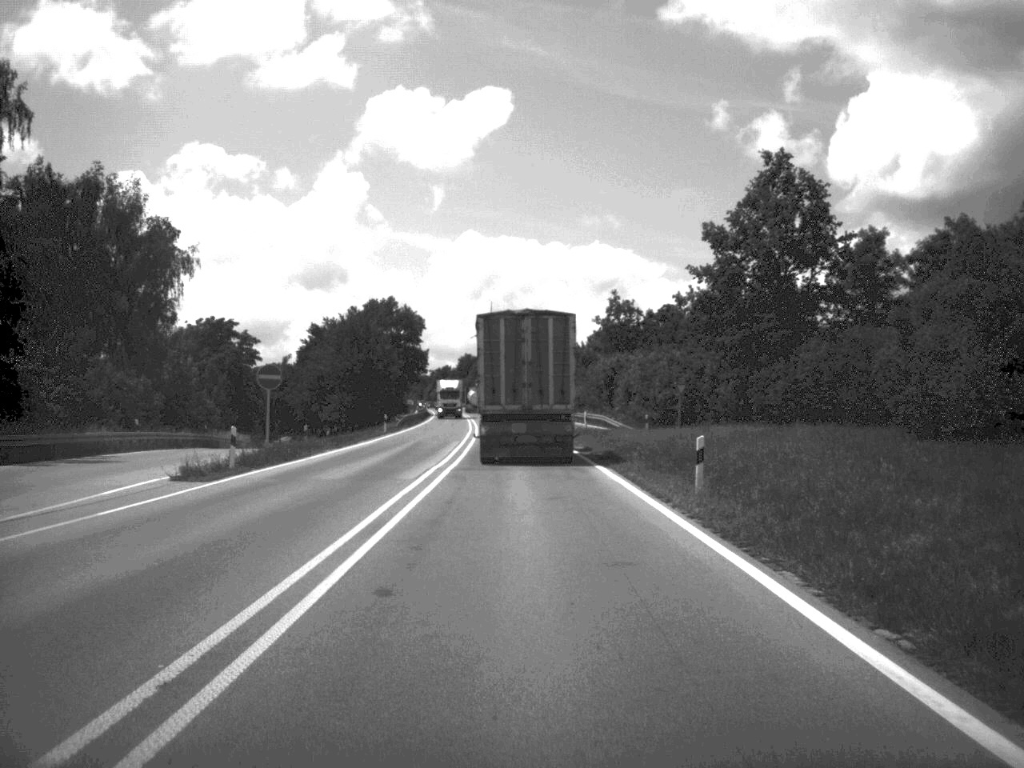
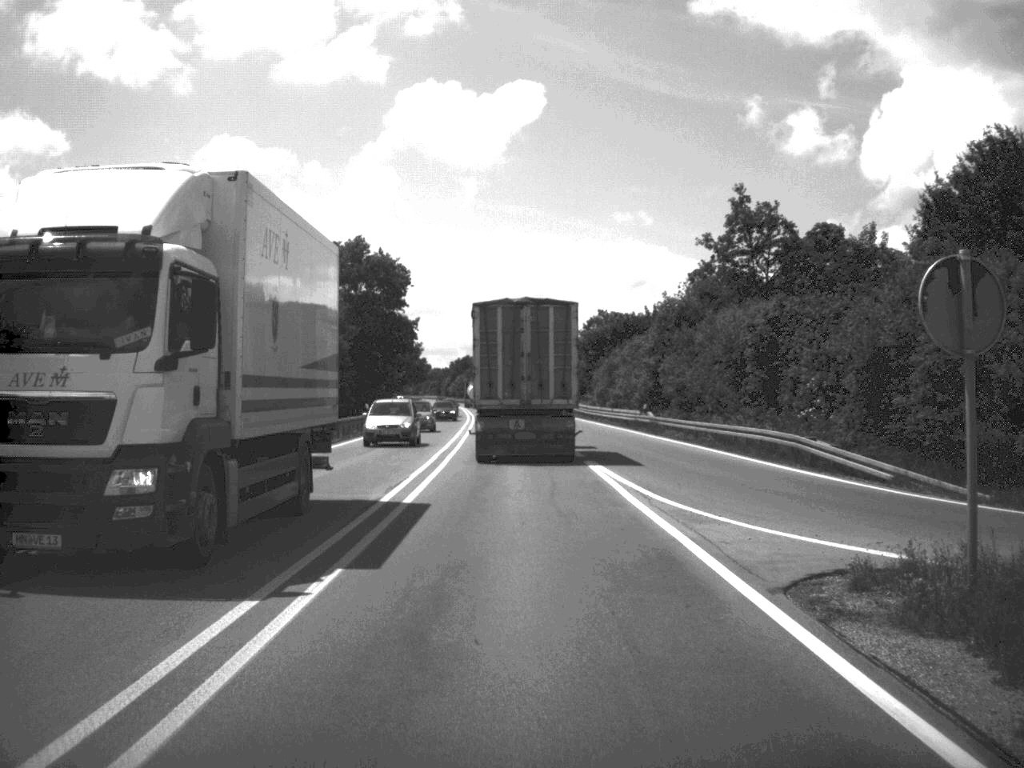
(-0.7, +55.3) m; -2°
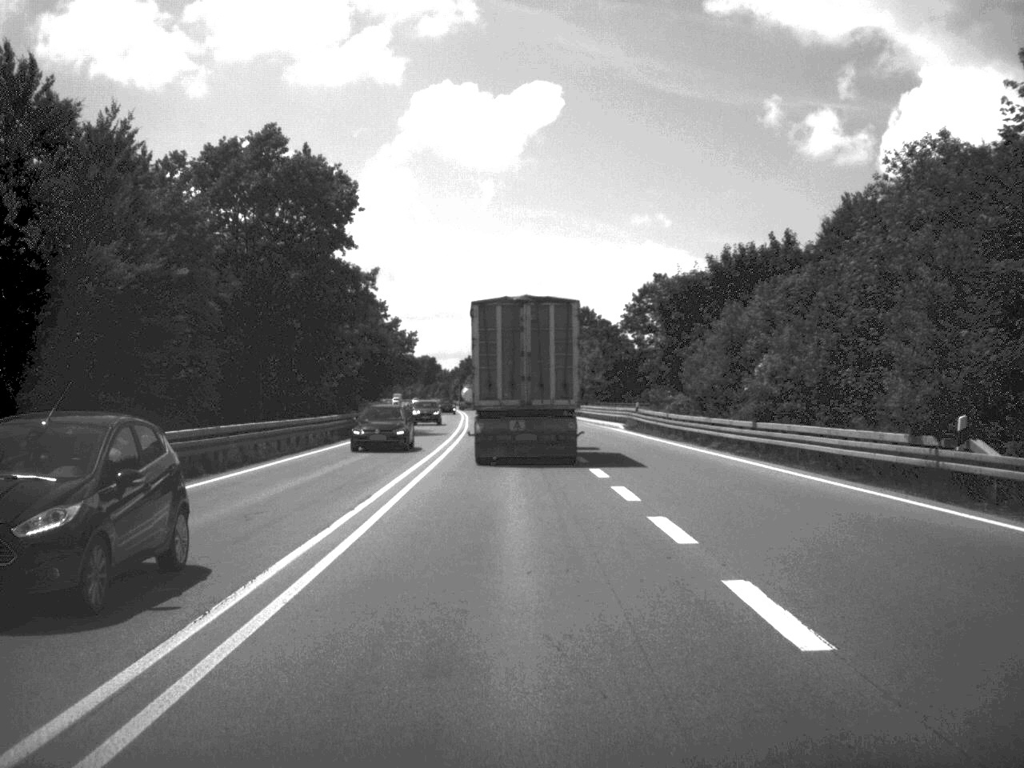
(-0.5, +44.6) m; -1°
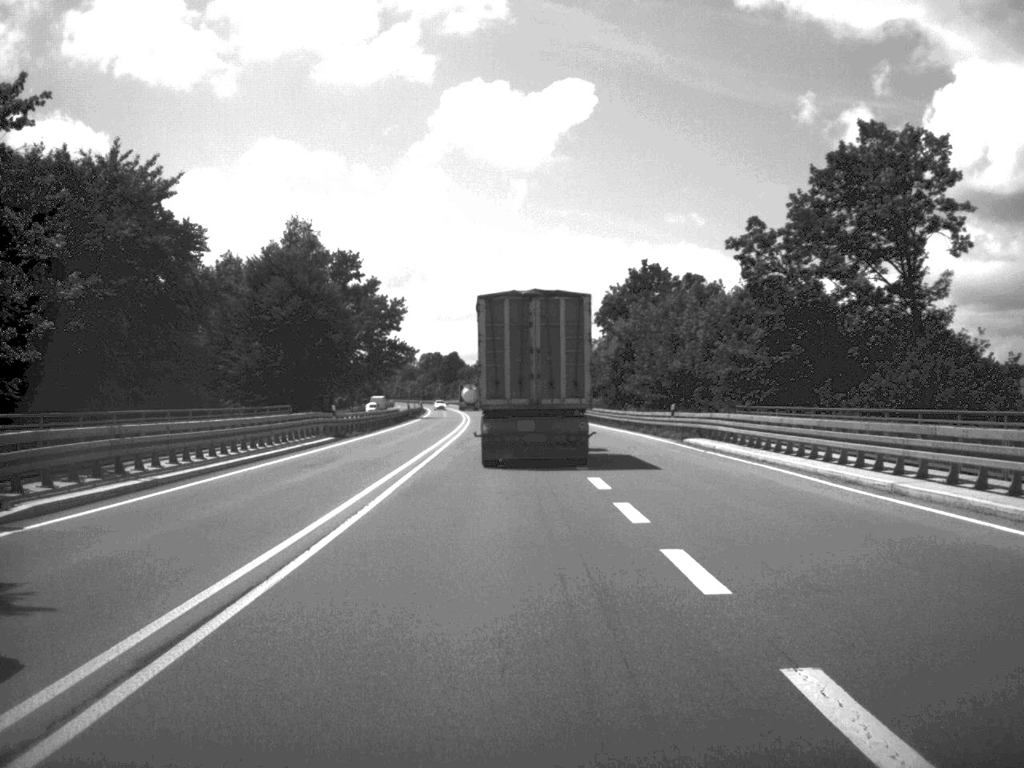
(-0.8, +56.6) m; -2°
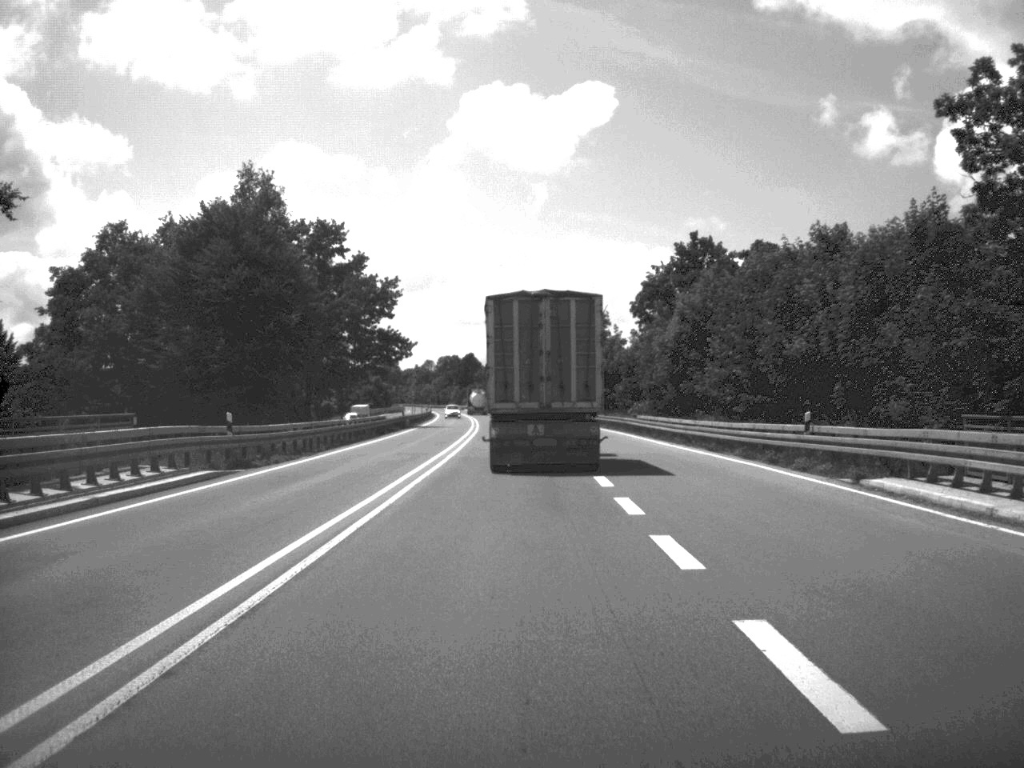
(-0.2, +22.0) m; -1°
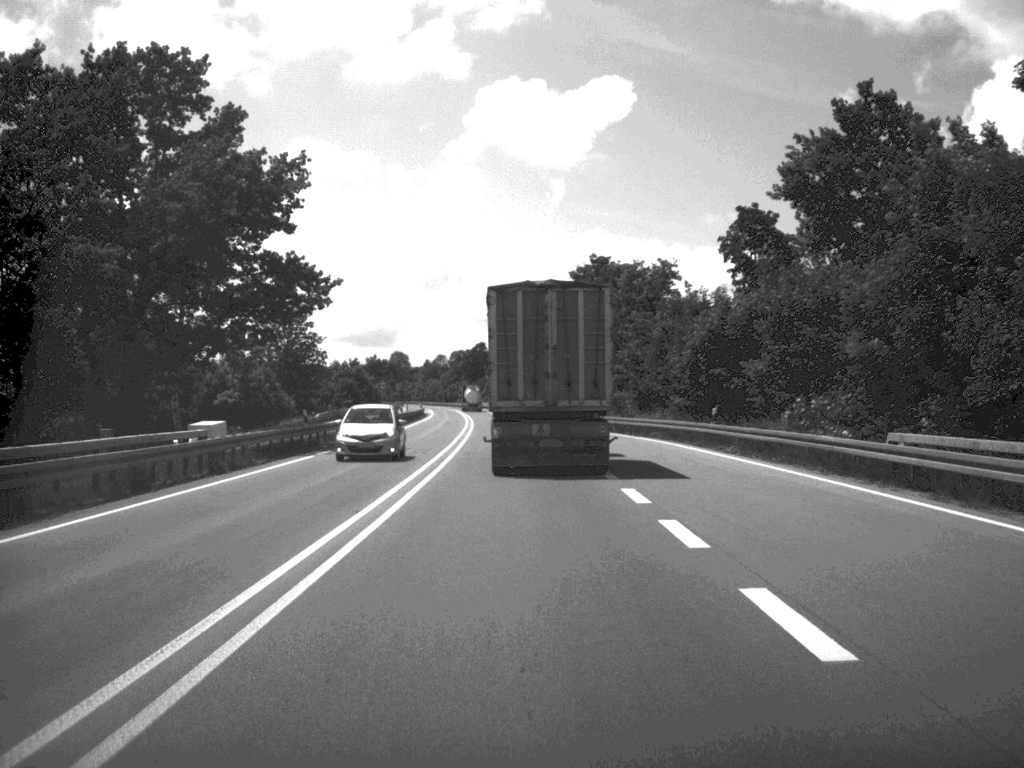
(-0.5, +45.7) m; -1°
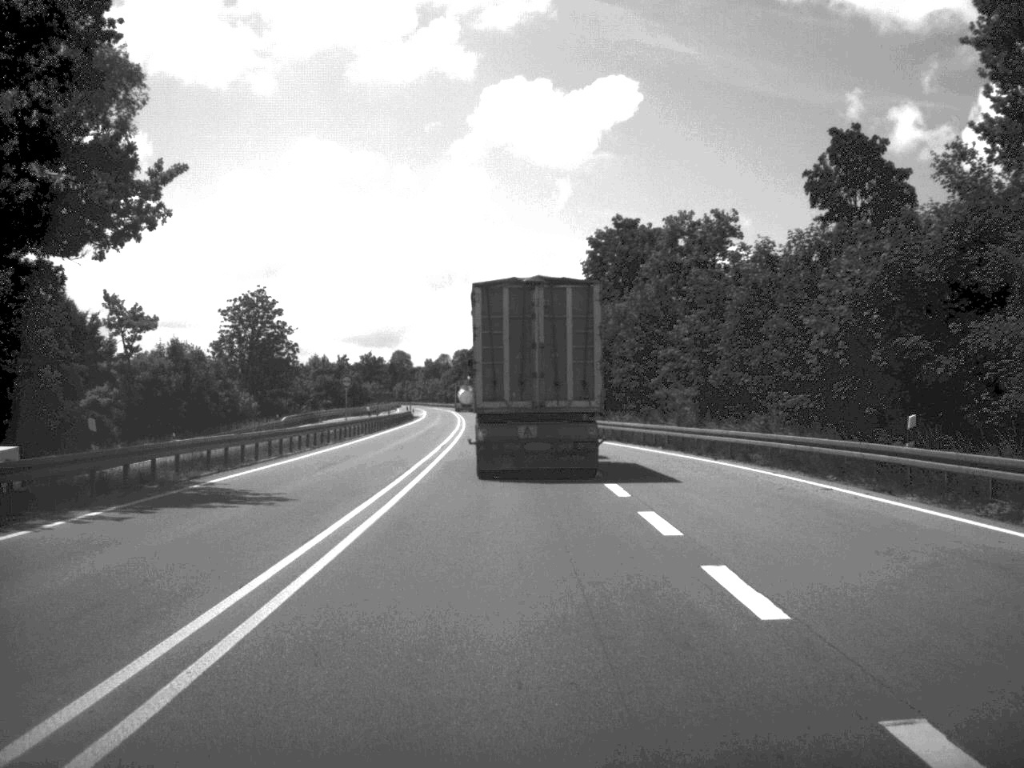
(-0.1, +22.1) m; 0°
